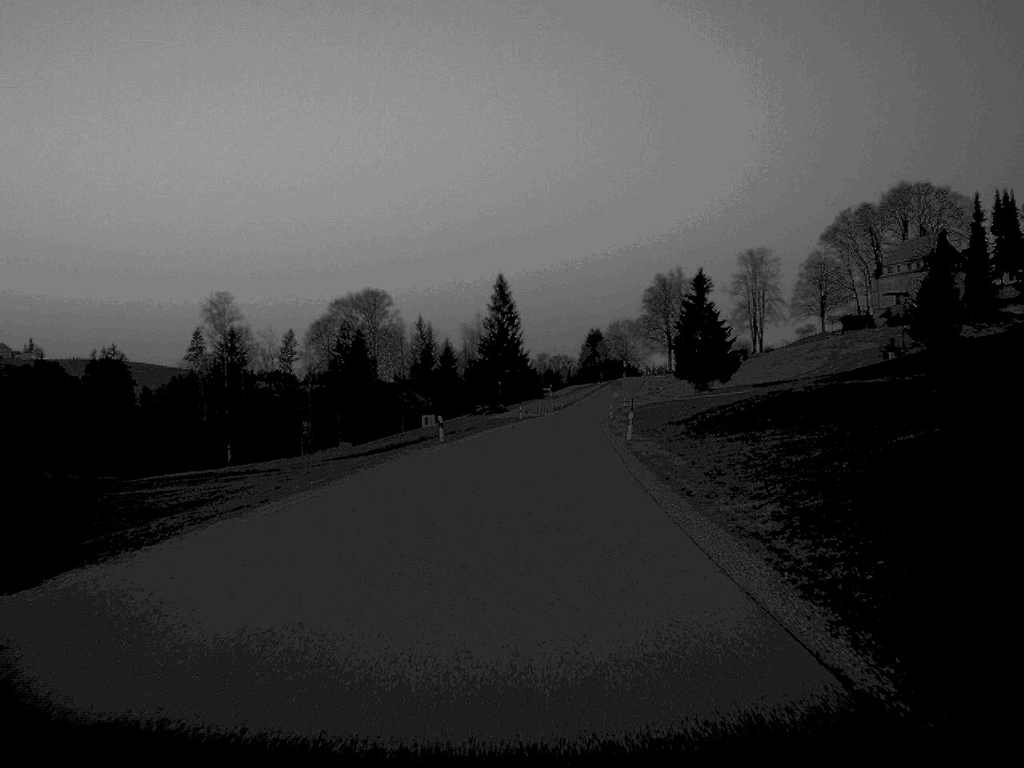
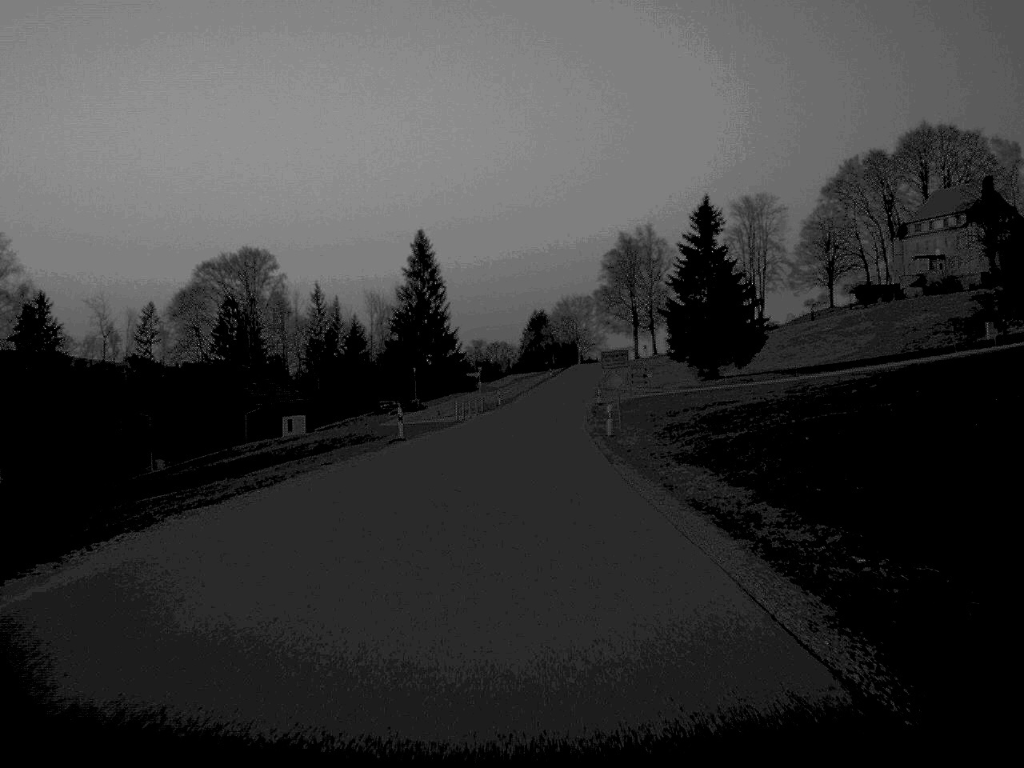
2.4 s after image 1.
(+1.8, +55.7) m; +3°
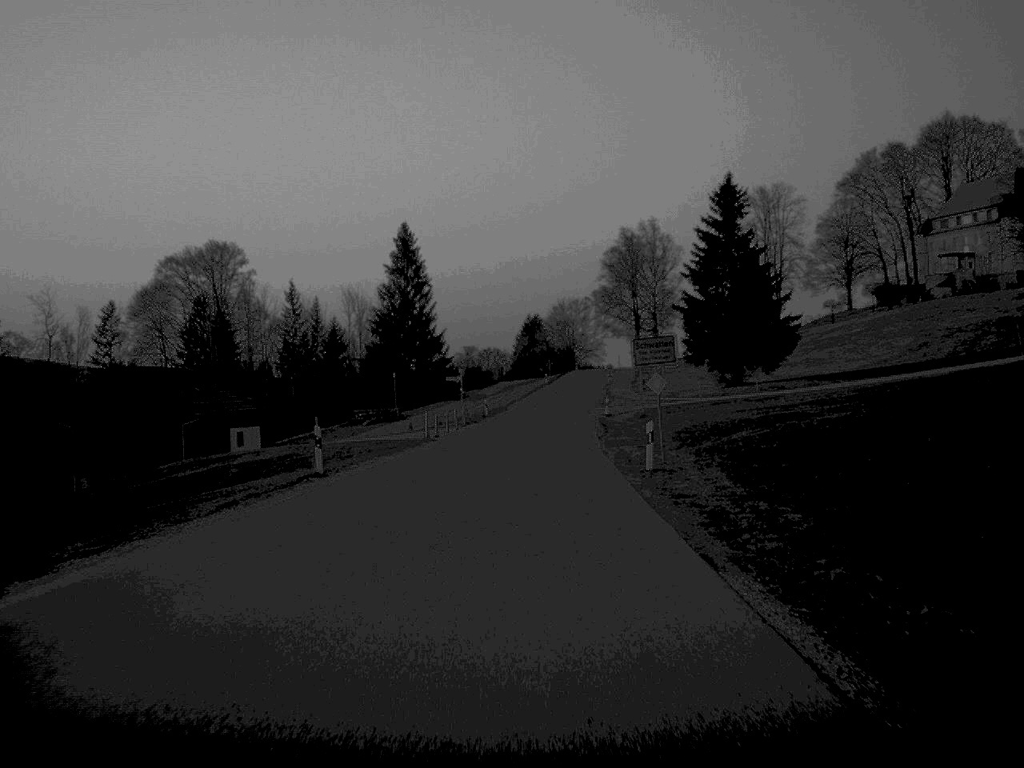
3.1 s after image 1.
(0.0, +15.9) m; 0°
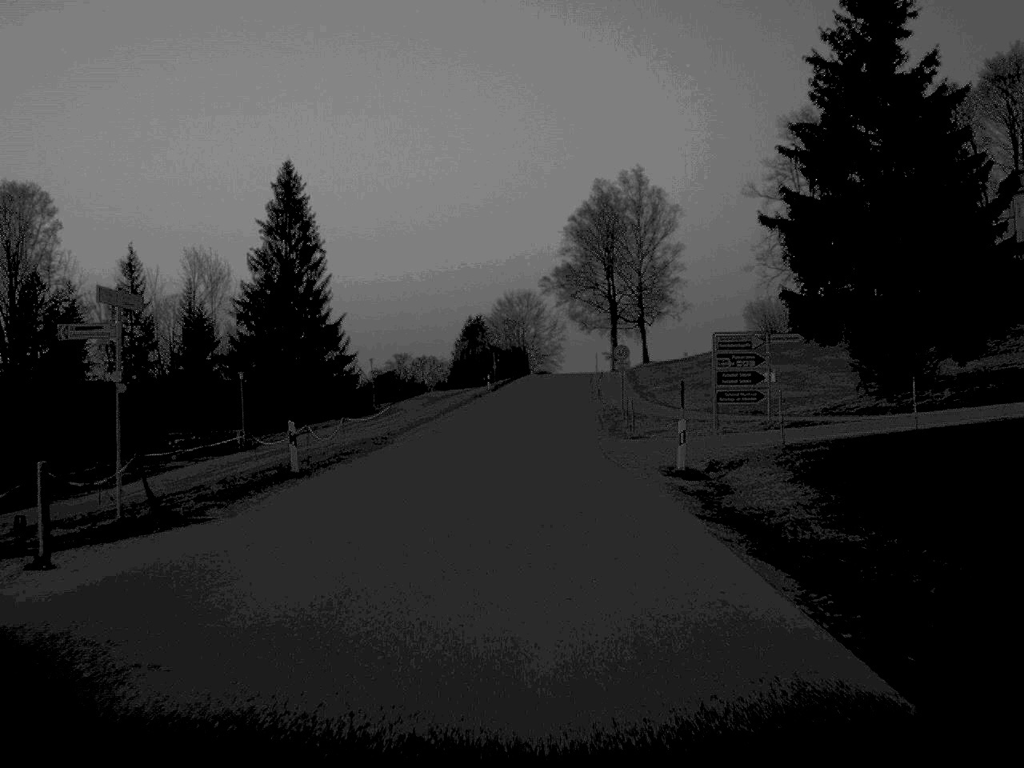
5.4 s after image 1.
(+1.0, +52.6) m; +3°
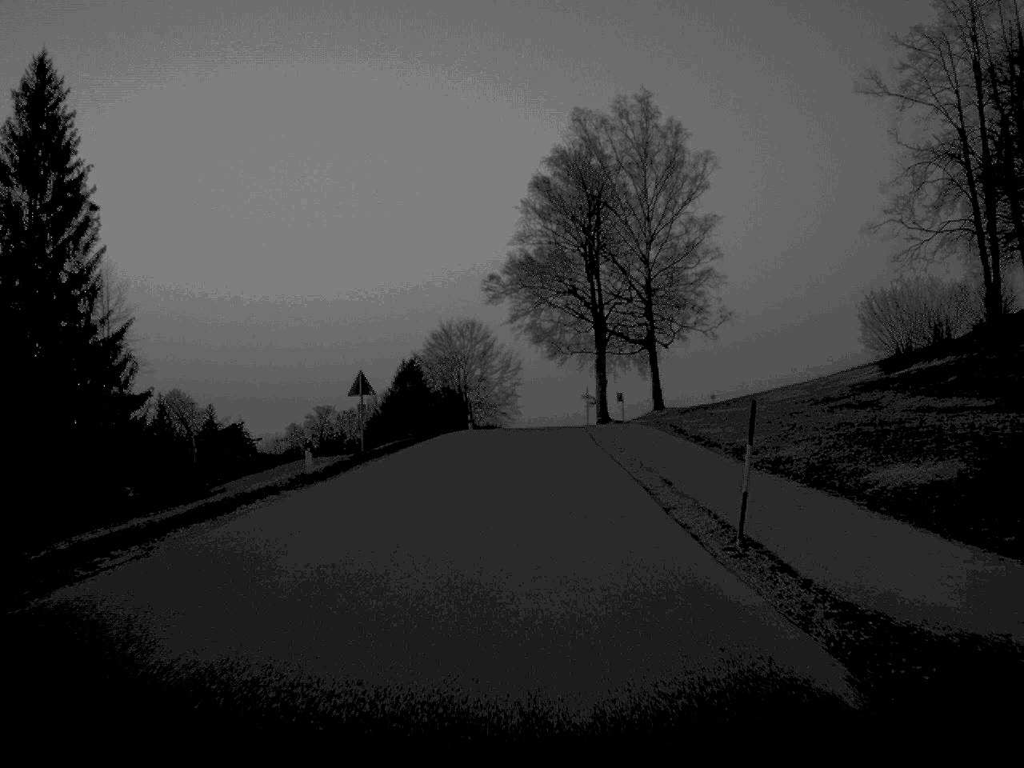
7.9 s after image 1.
(+1.1, +53.7) m; +2°
